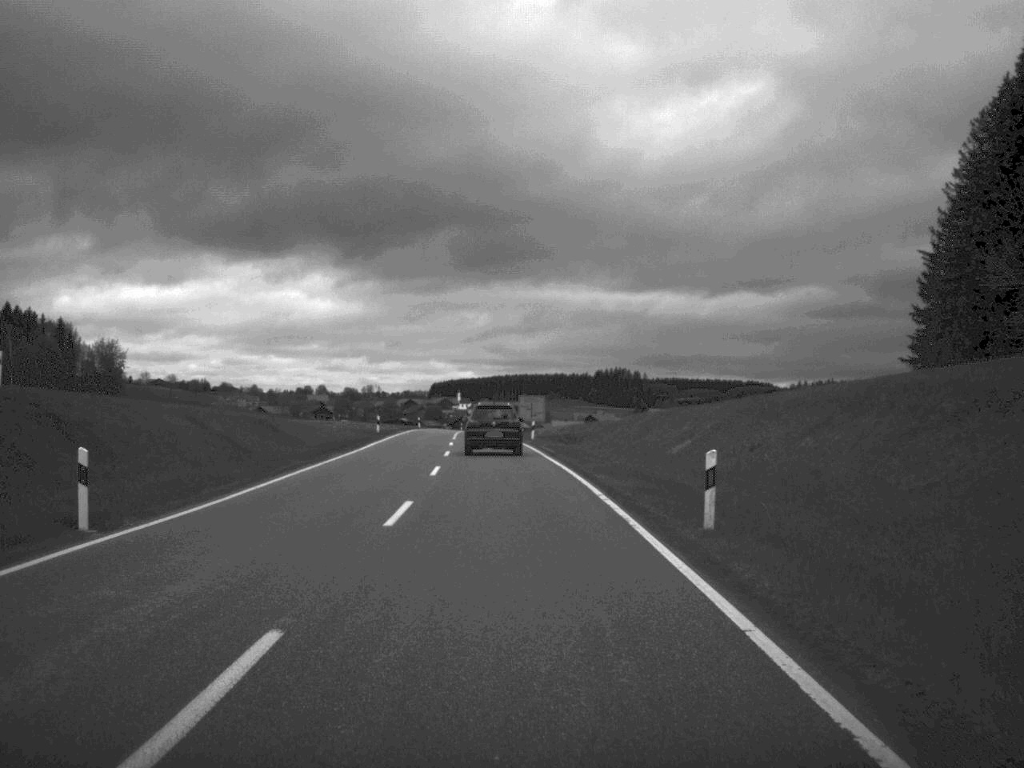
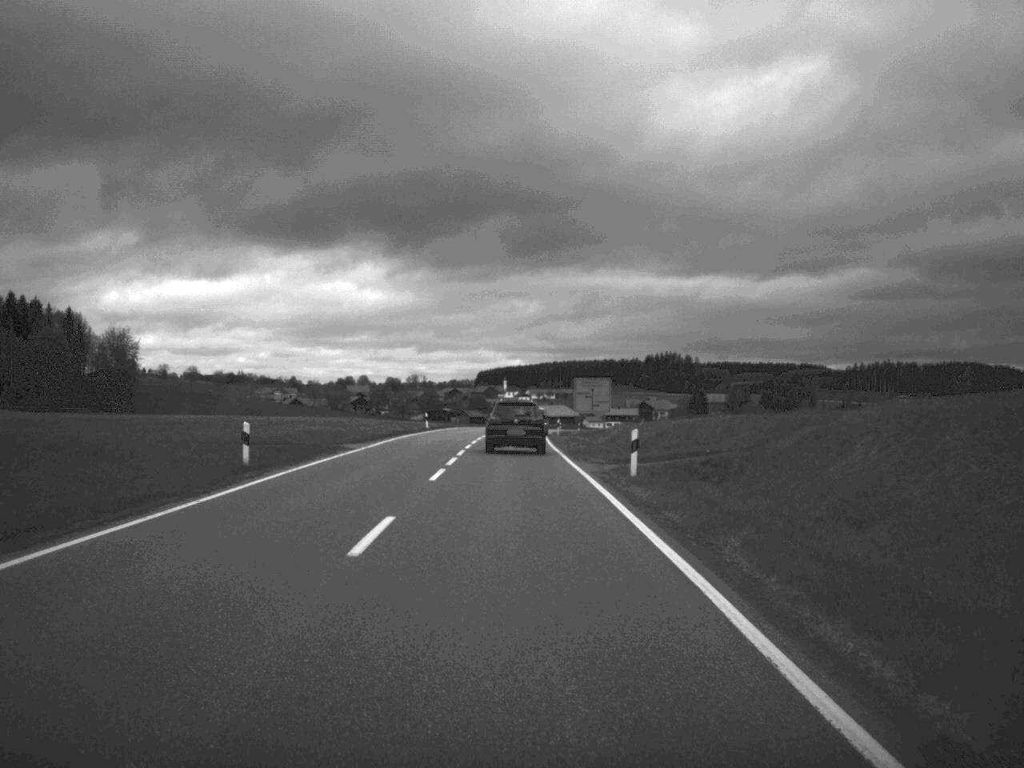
(-0.8, +38.6) m; -2°
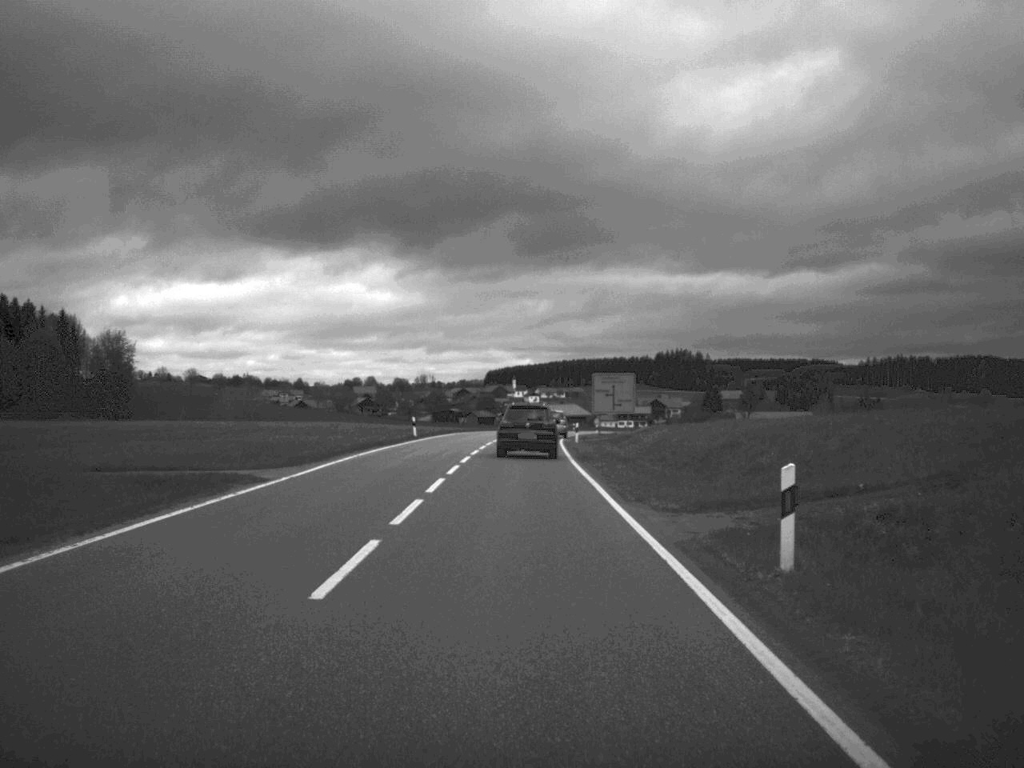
(-0.1, +14.3) m; 0°
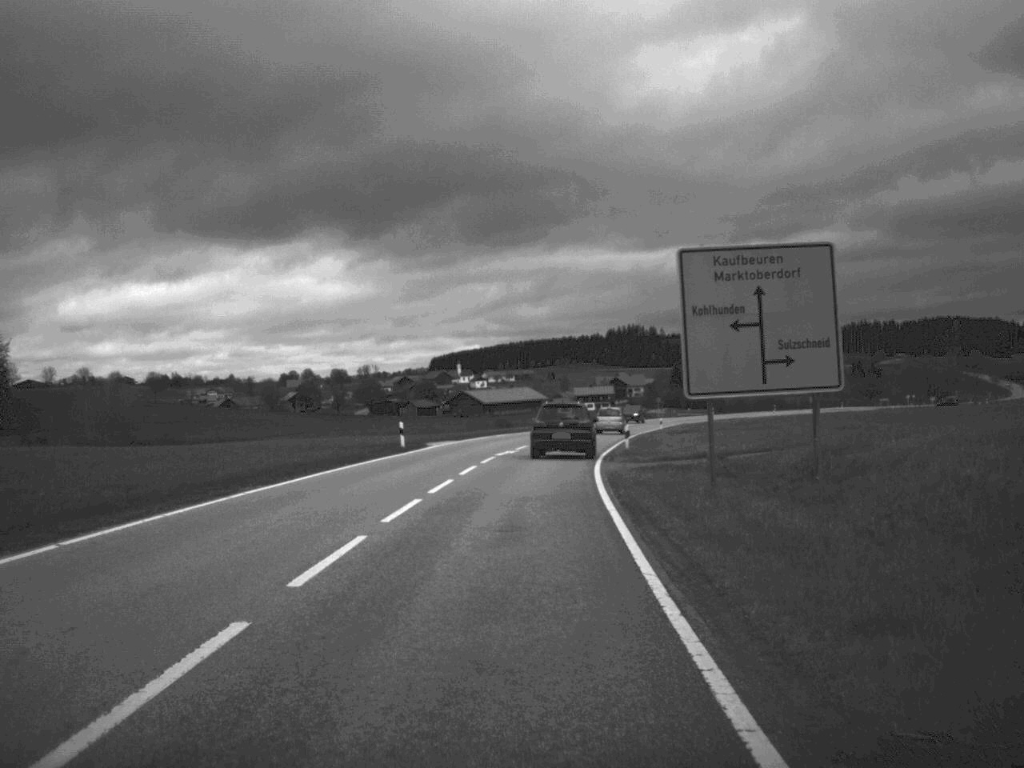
(+0.7, +64.5) m; +2°
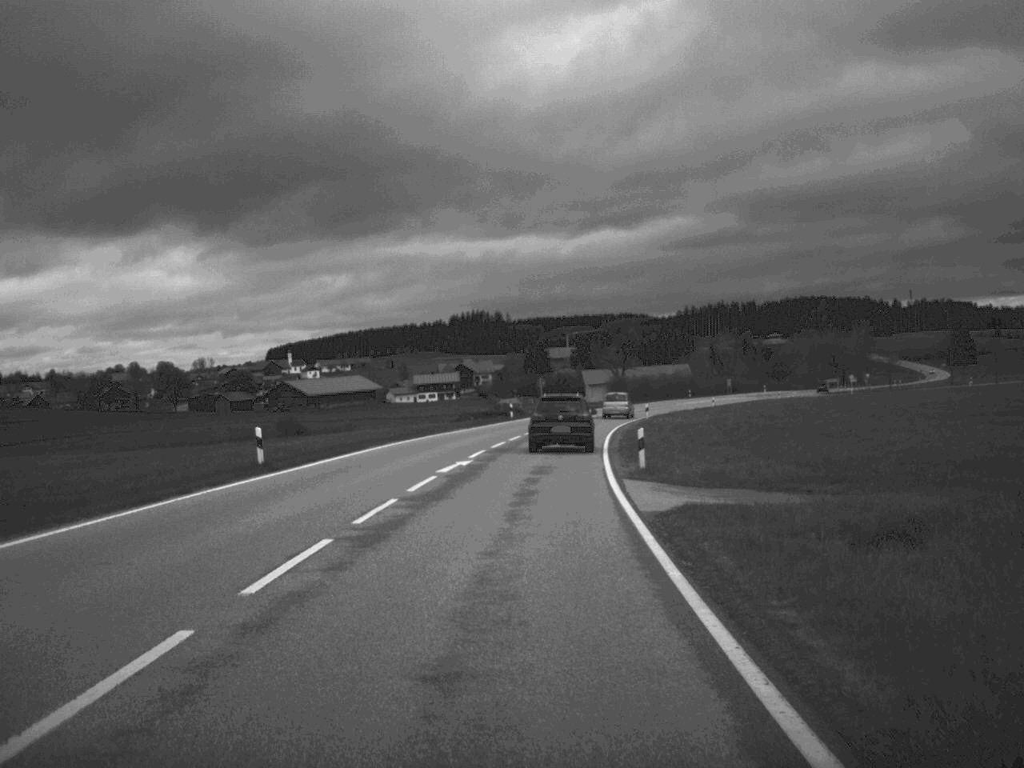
(+3.6, +64.2) m; +7°
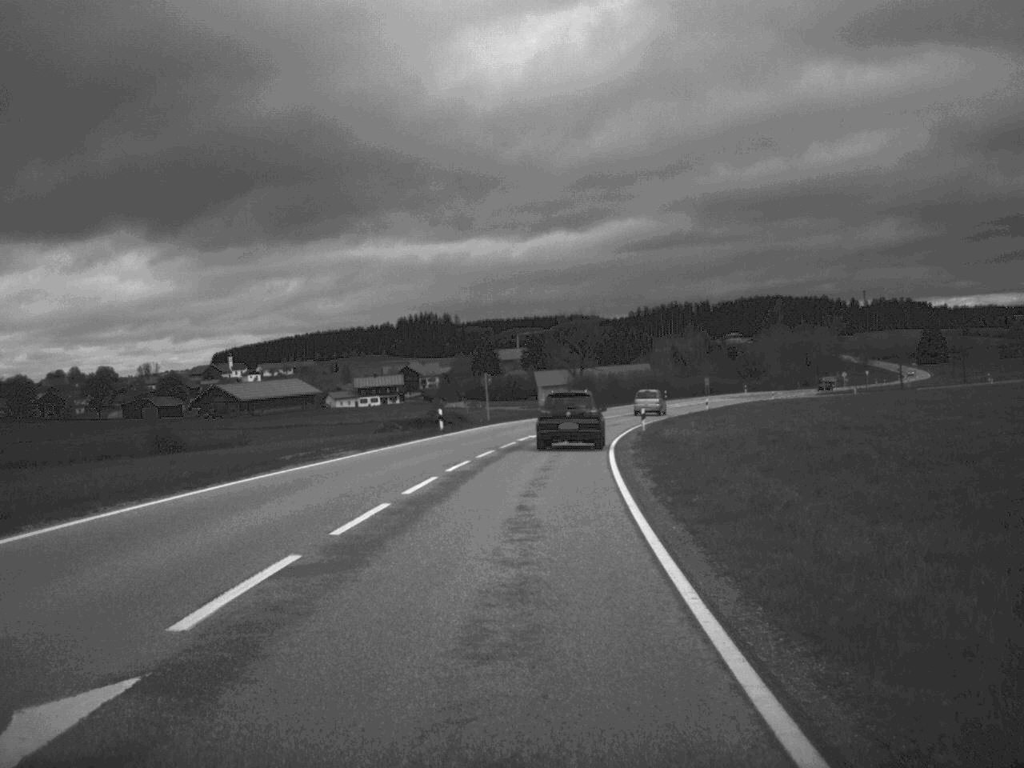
(+0.5, +25.0) m; +2°
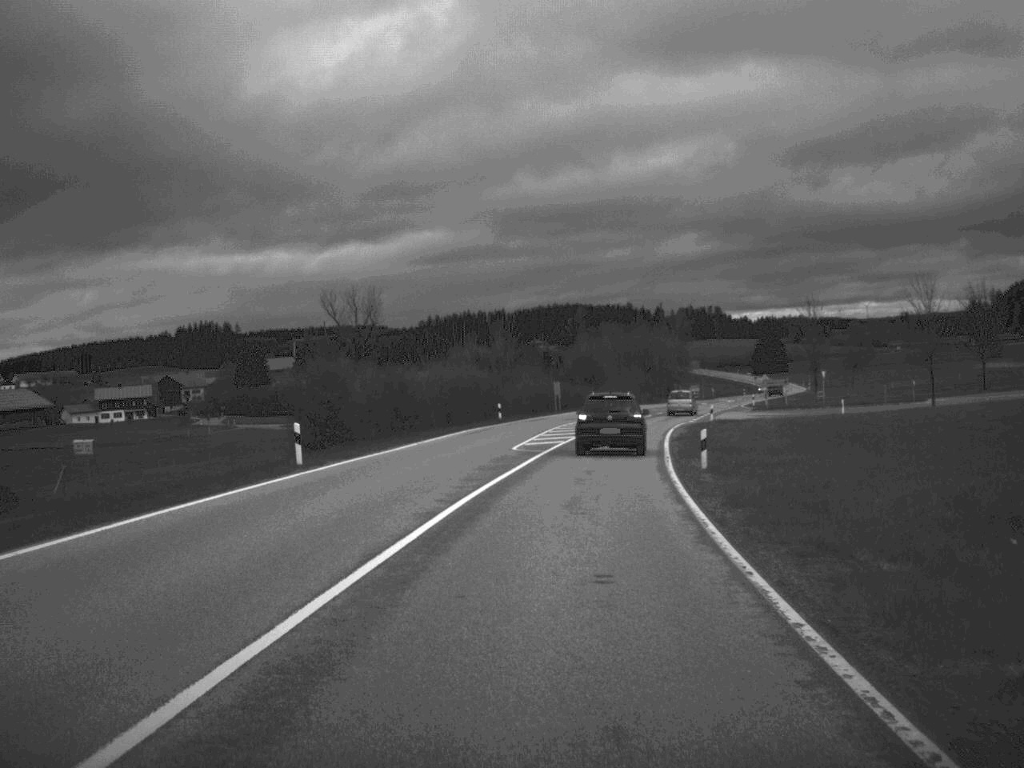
(+4.4, +63.9) m; +9°
